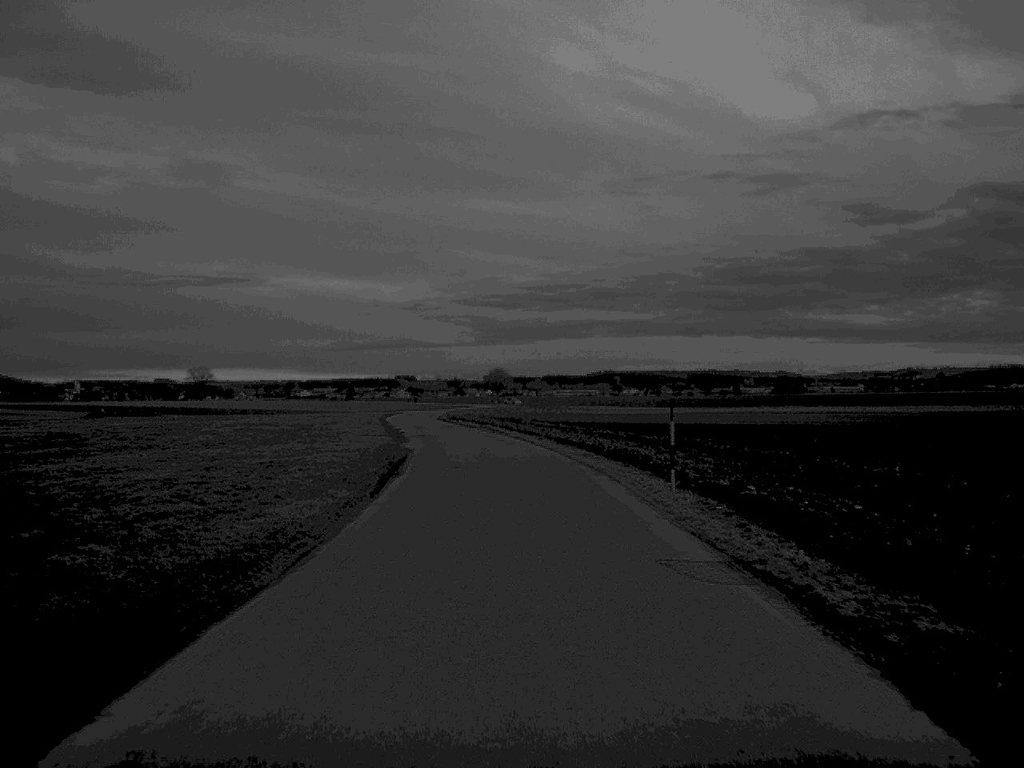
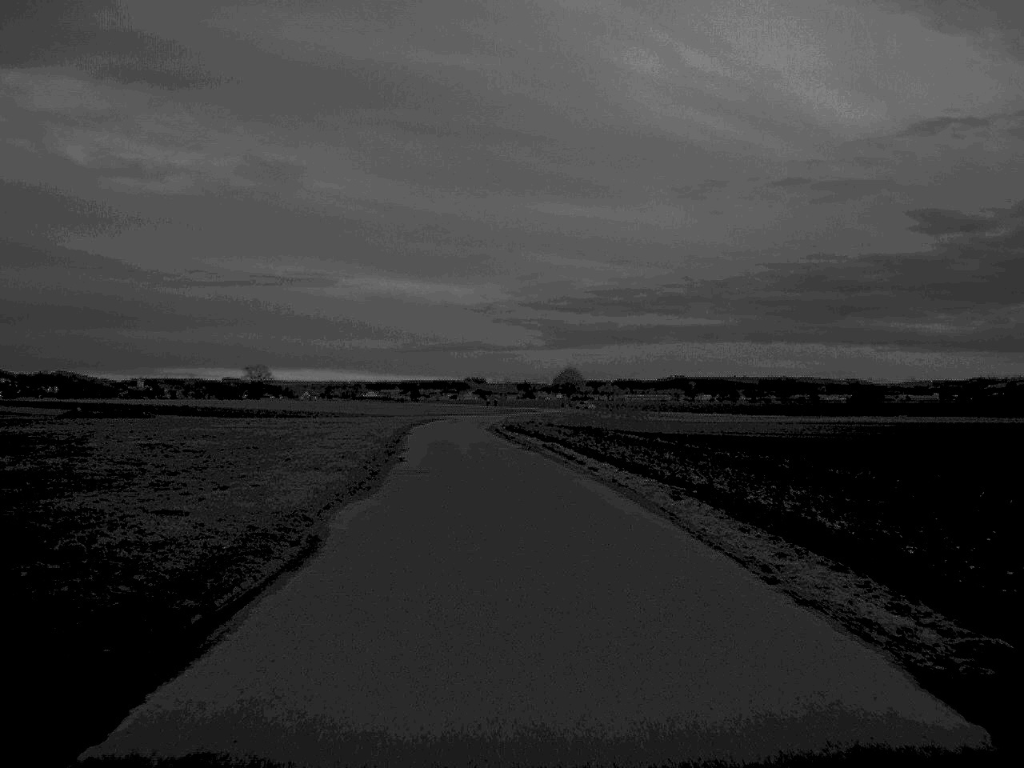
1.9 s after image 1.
(-0.7, +29.3) m; -3°
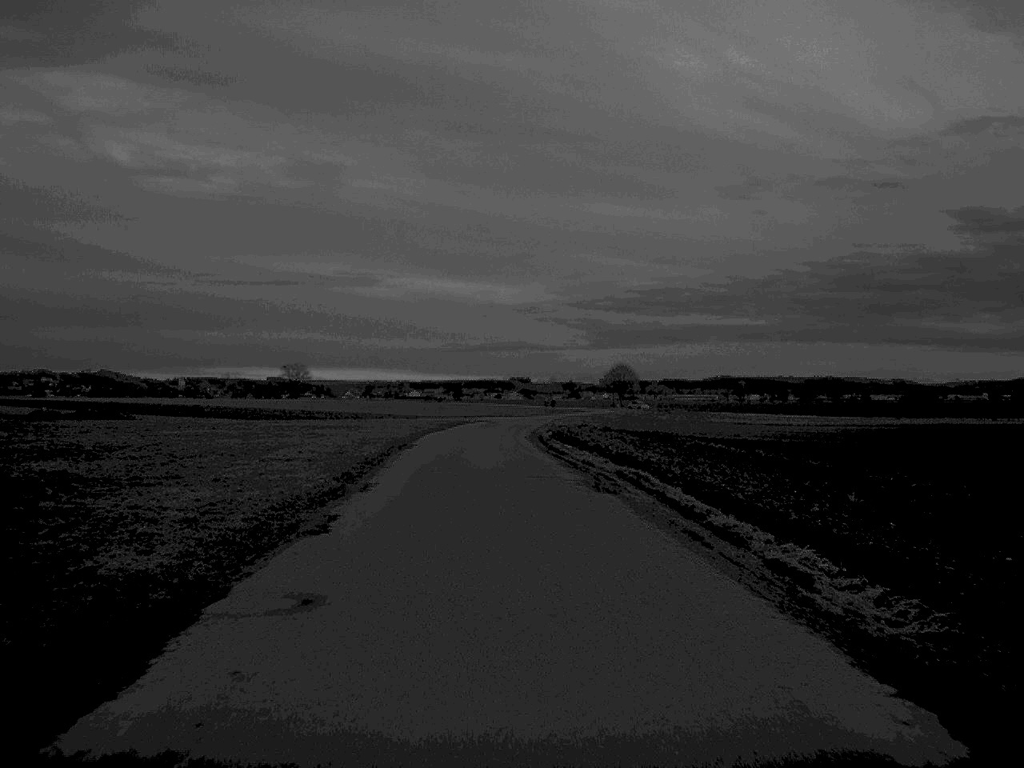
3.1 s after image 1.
(-0.3, +19.6) m; -2°
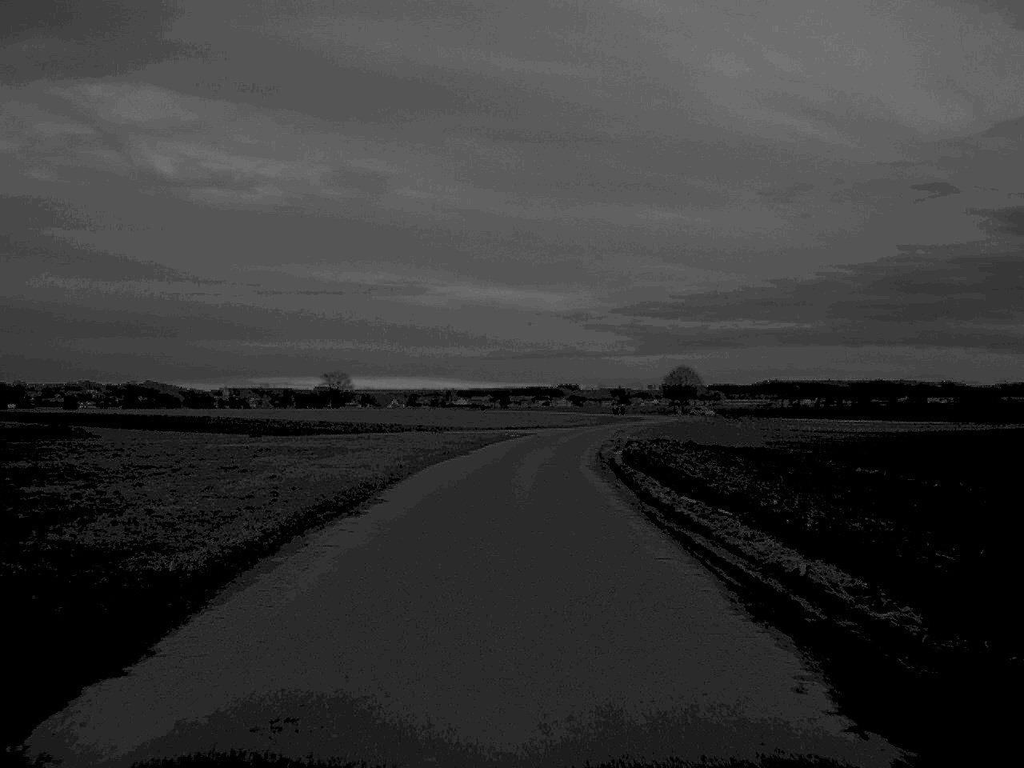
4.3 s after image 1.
(-0.4, +21.3) m; -2°
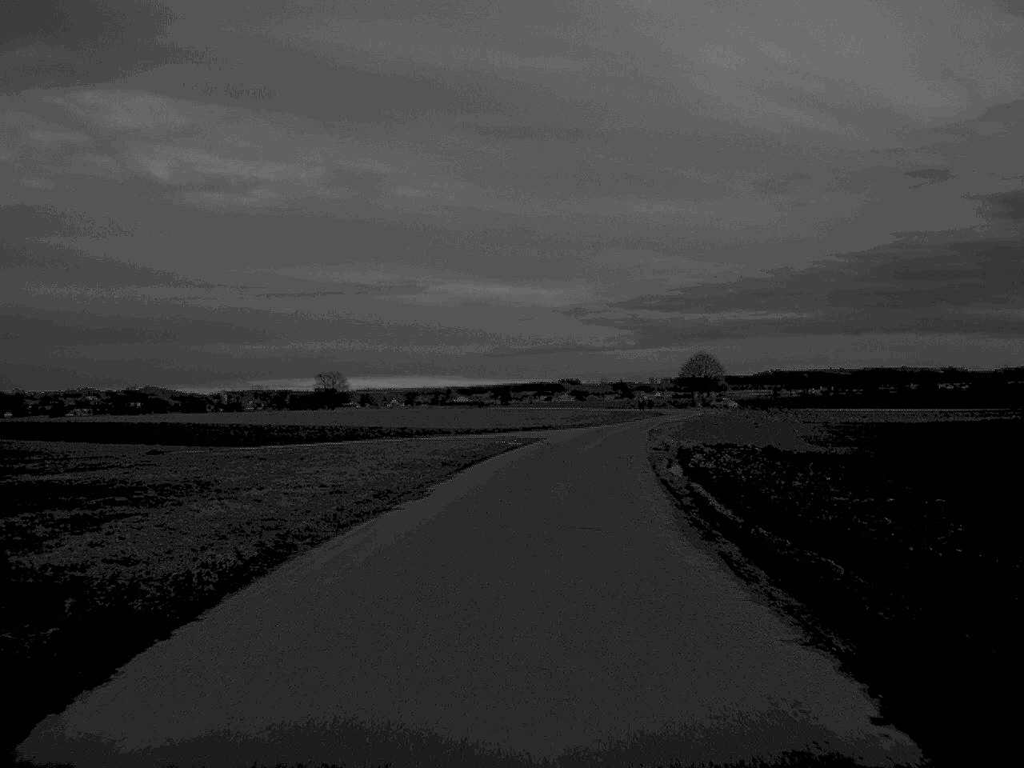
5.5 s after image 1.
(-0.1, +19.9) m; 0°
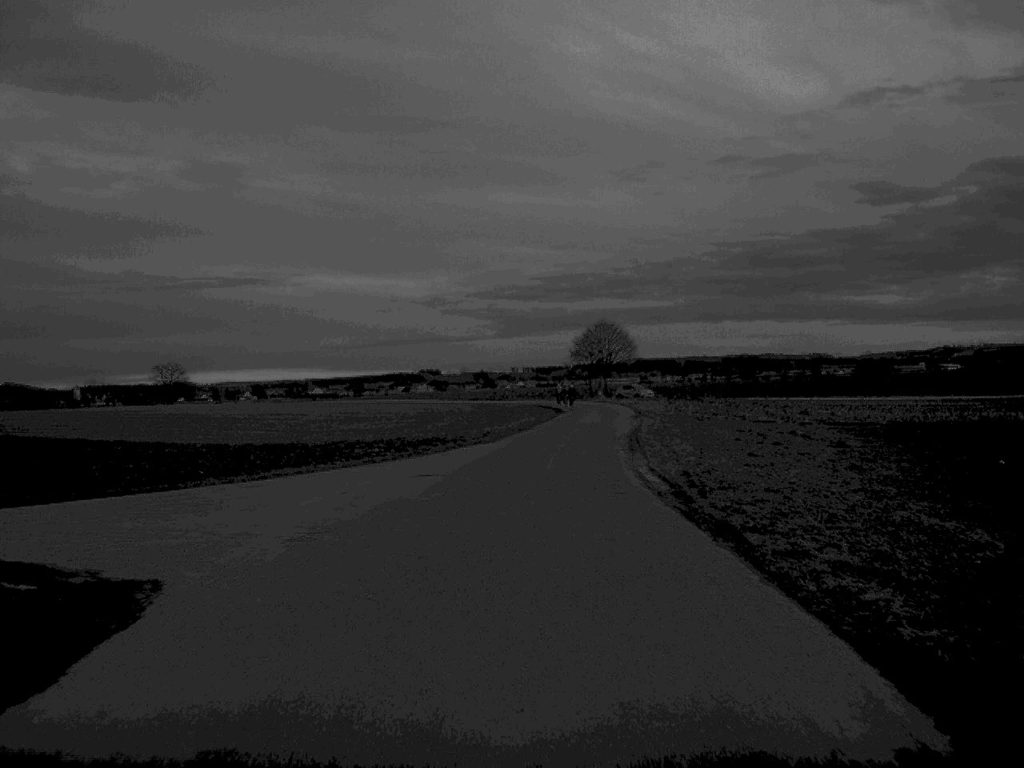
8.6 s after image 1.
(+2.7, +49.0) m; +6°
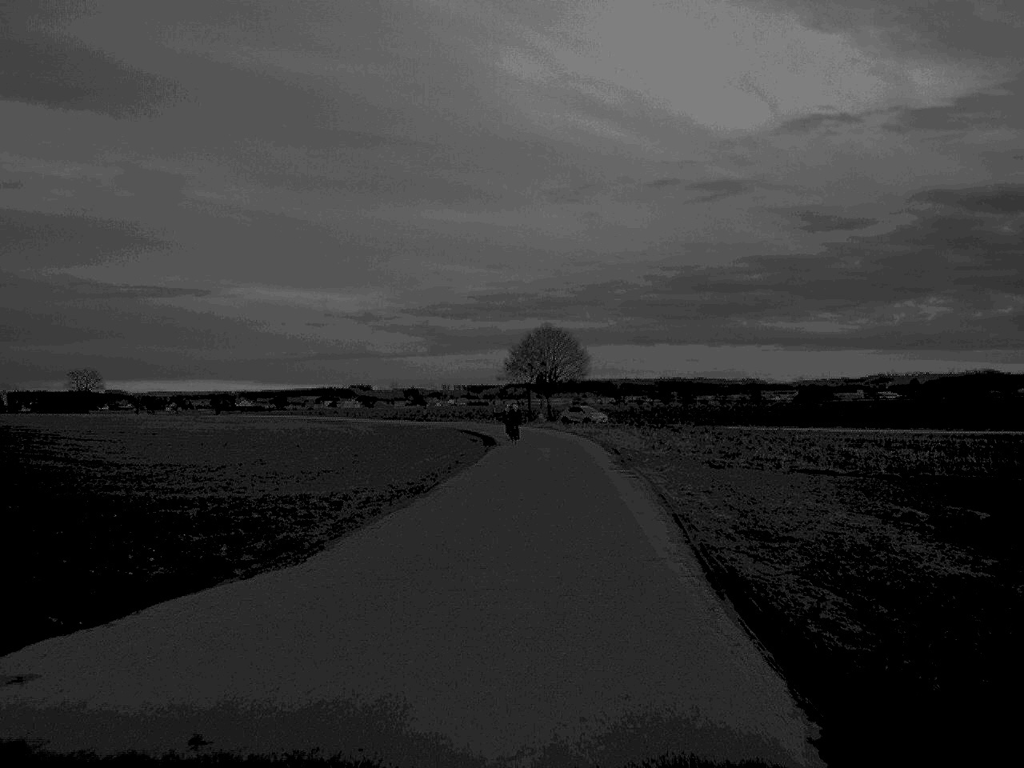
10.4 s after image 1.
(+0.6, +24.3) m; +3°
